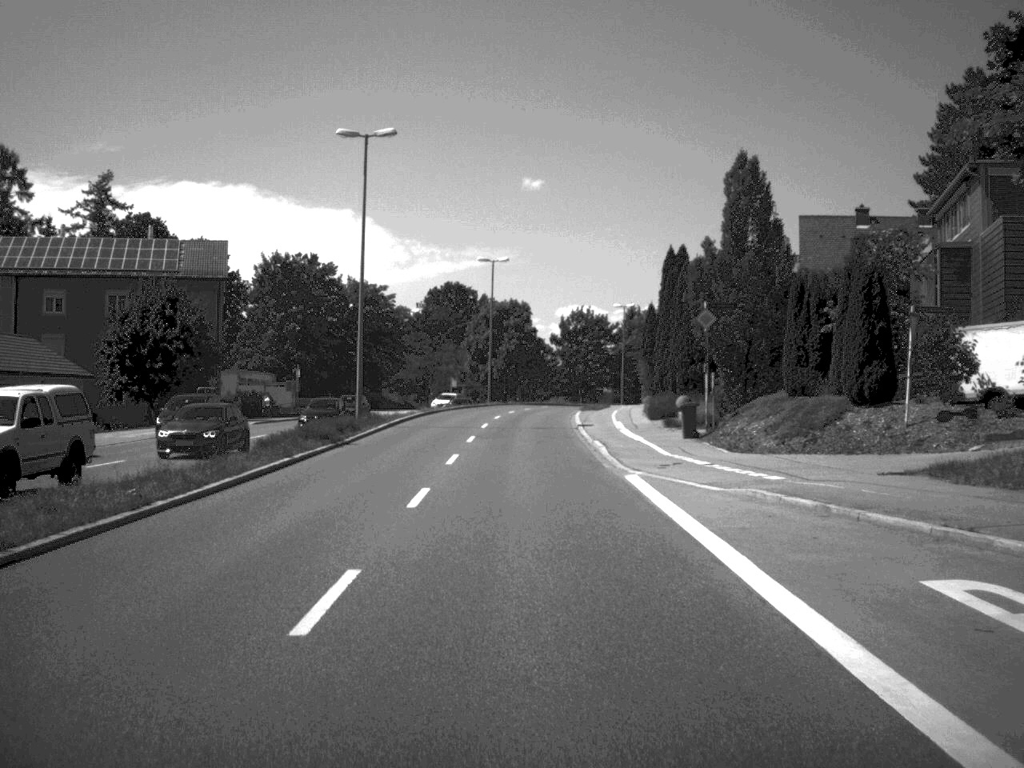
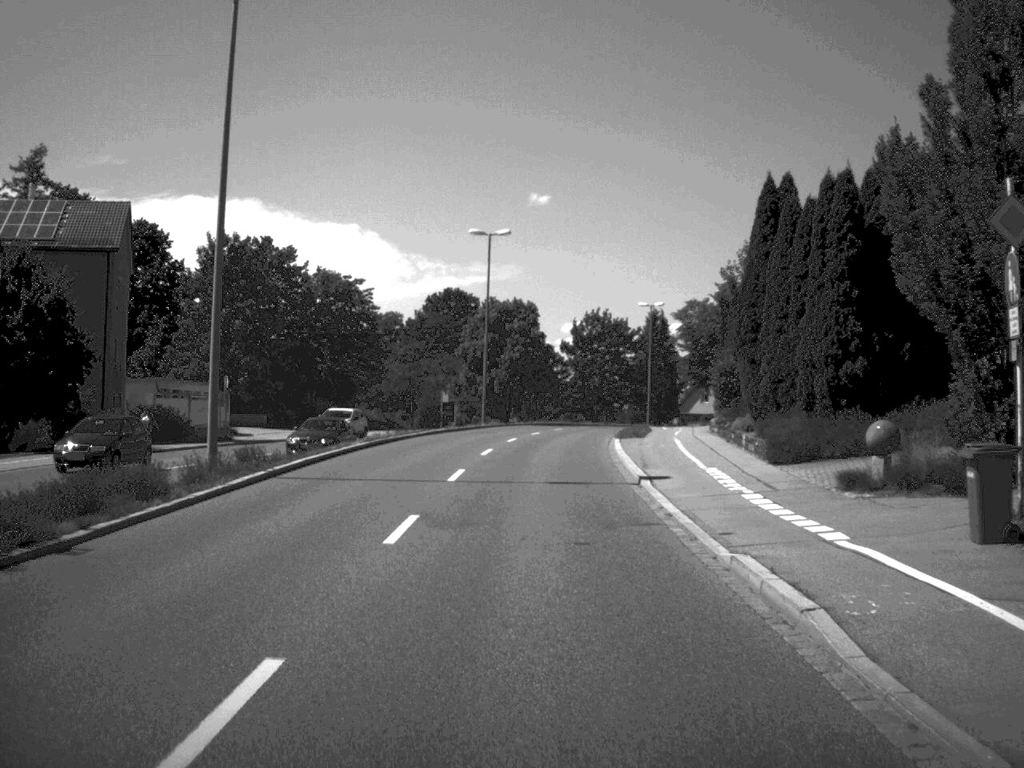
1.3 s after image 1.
(-0.1, +21.4) m; 0°
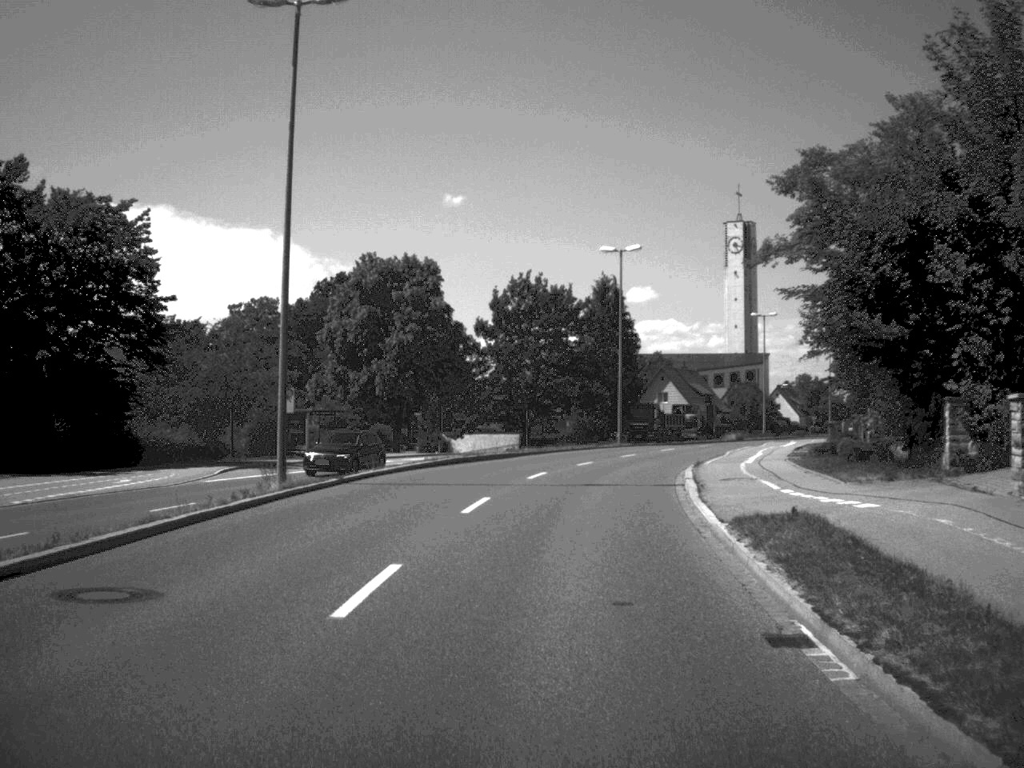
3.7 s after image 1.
(+0.9, +39.3) m; +4°
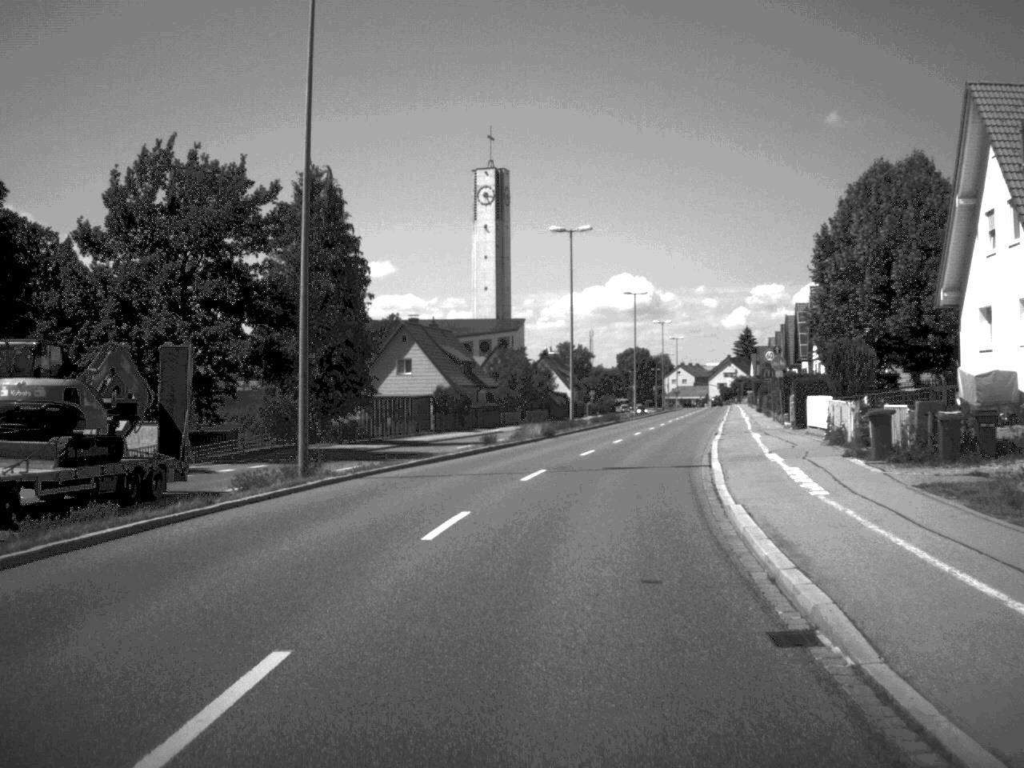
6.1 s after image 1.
(+3.6, +39.4) m; +12°
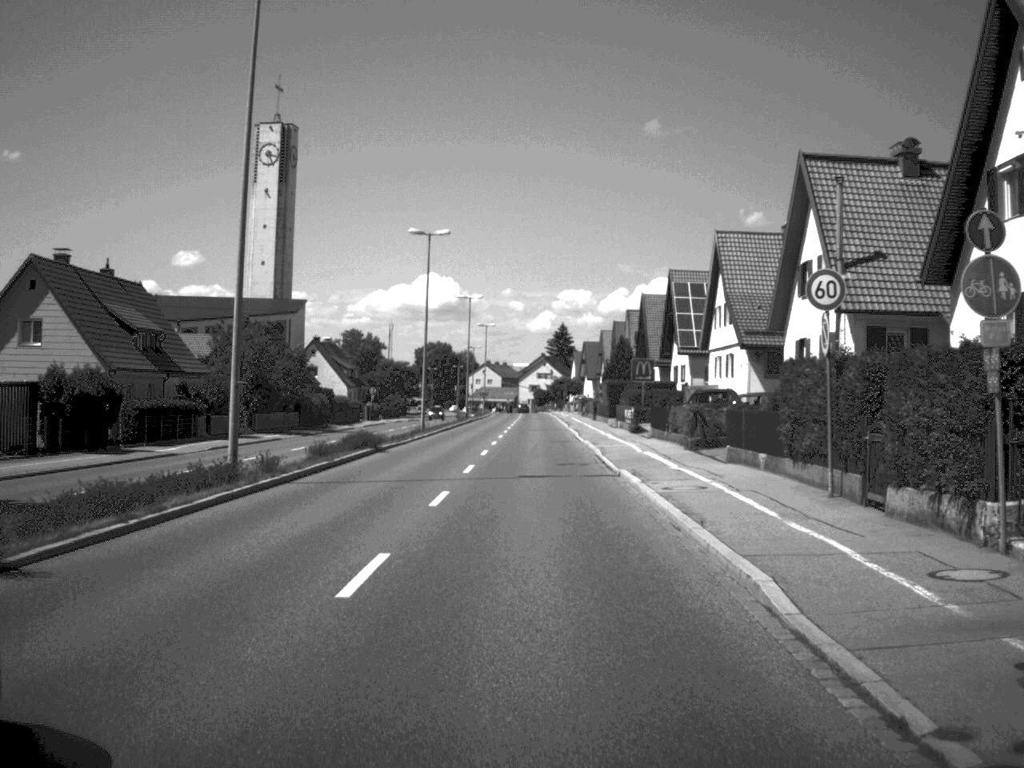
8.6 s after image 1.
(+3.9, +39.3) m; +9°
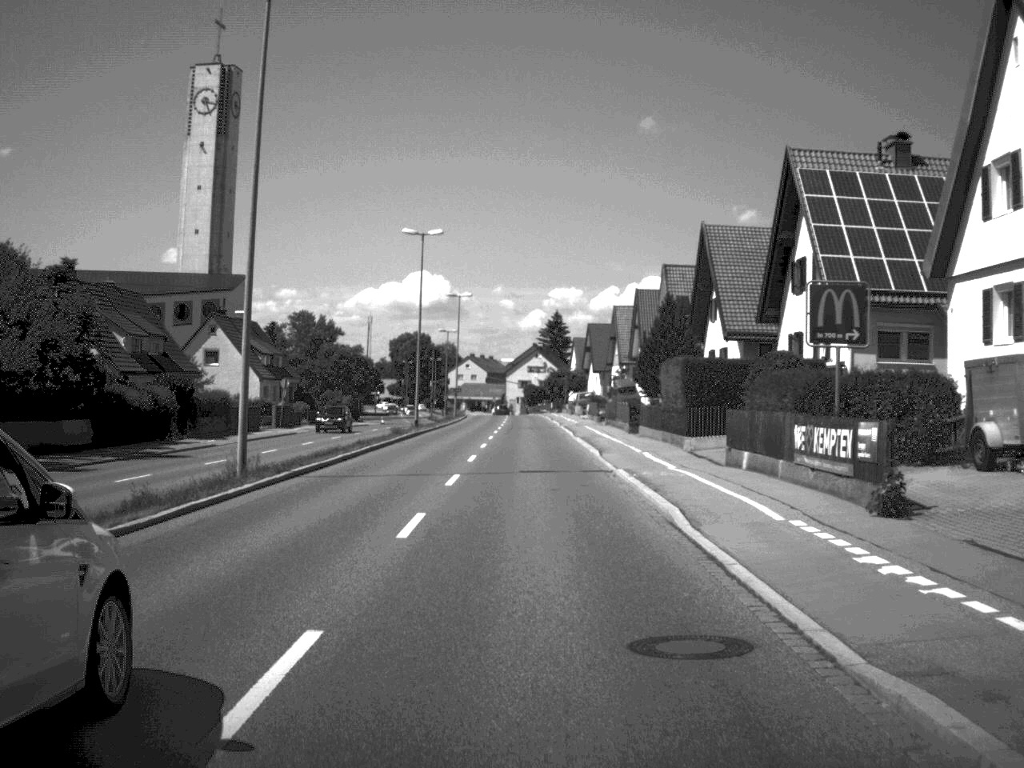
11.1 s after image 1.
(+0.2, +39.8) m; 0°
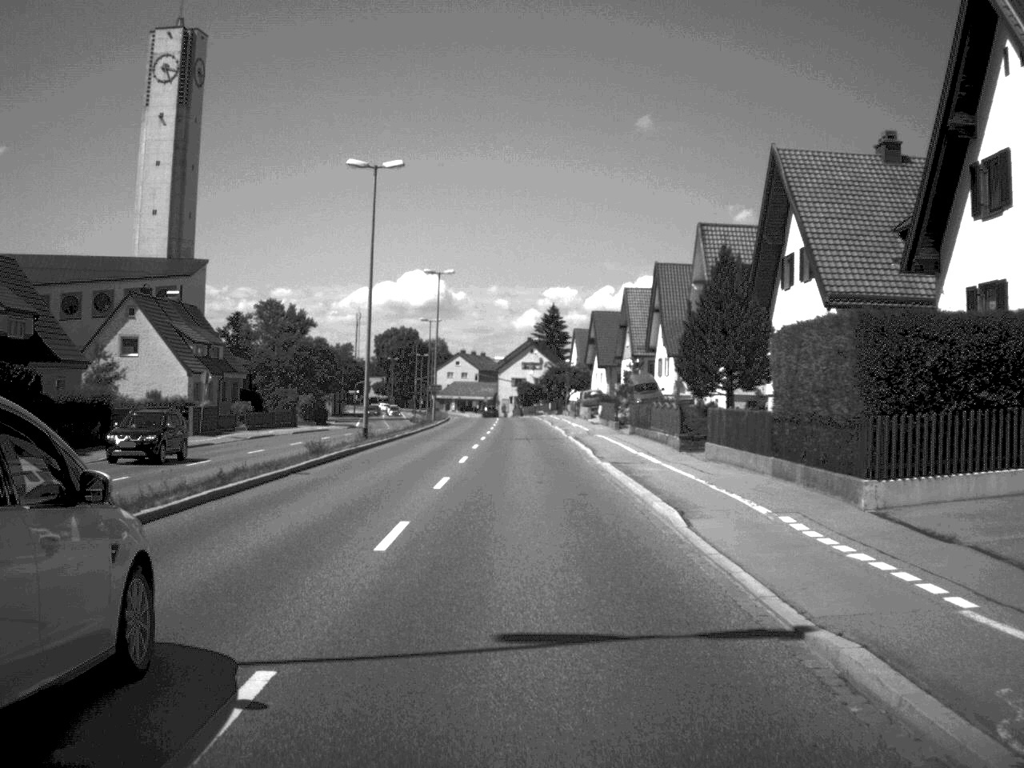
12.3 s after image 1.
(0.0, +19.0) m; 0°
